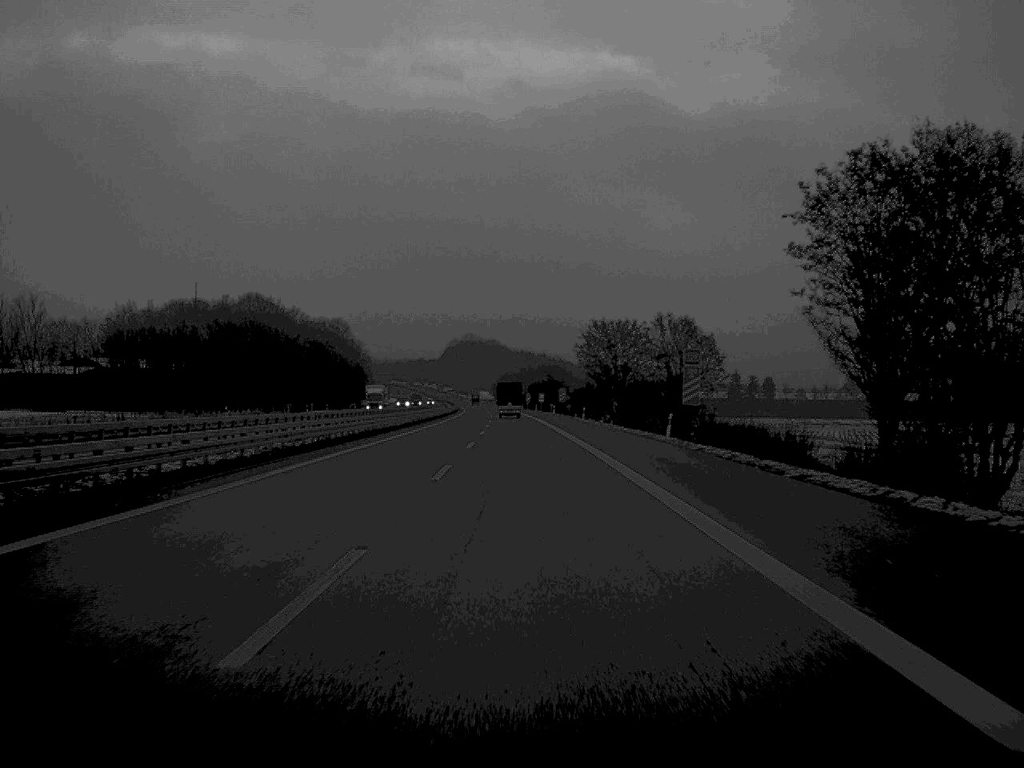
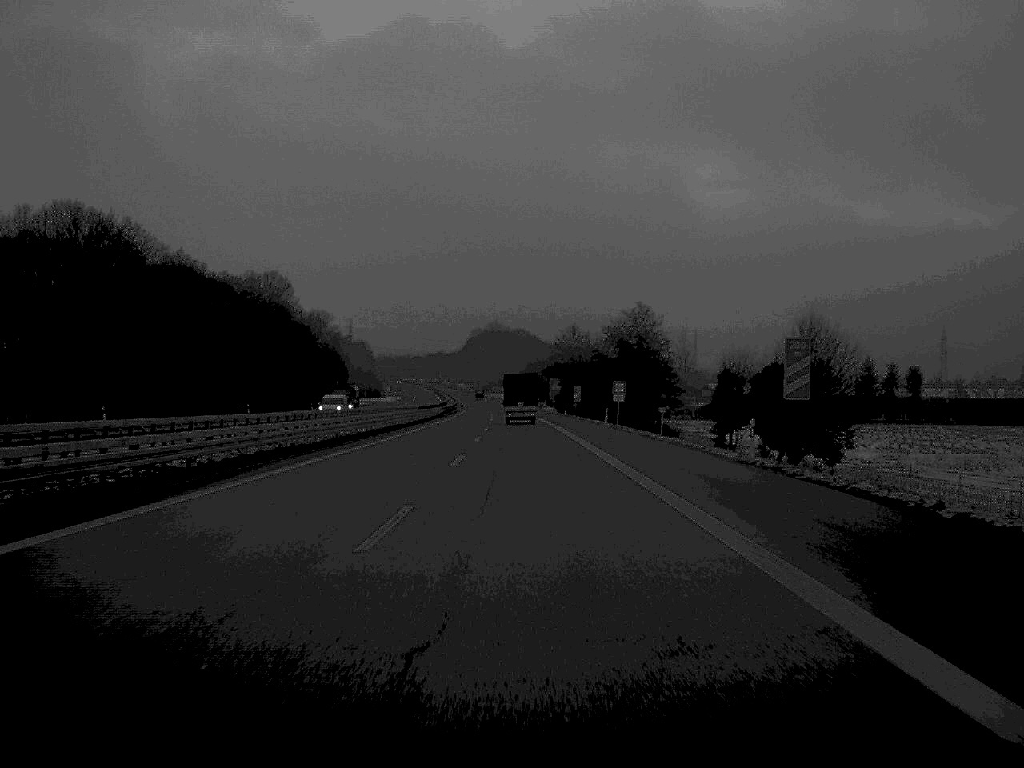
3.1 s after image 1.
(-1.5, +119.1) m; -1°
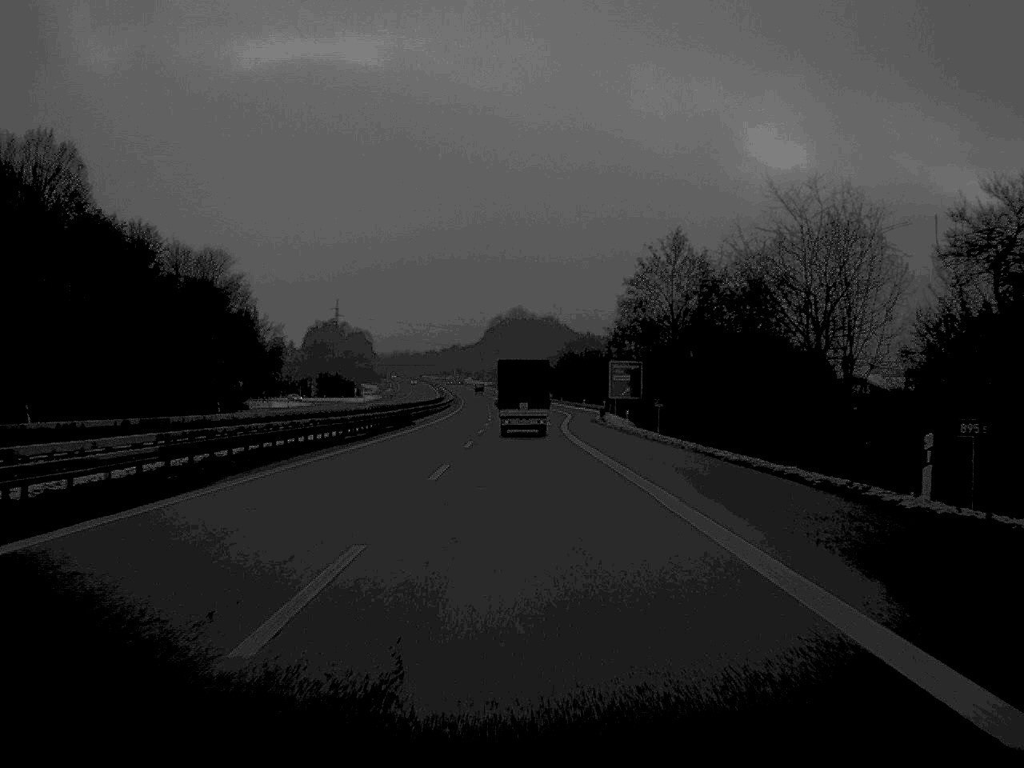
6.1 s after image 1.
(-1.2, +113.1) m; -1°
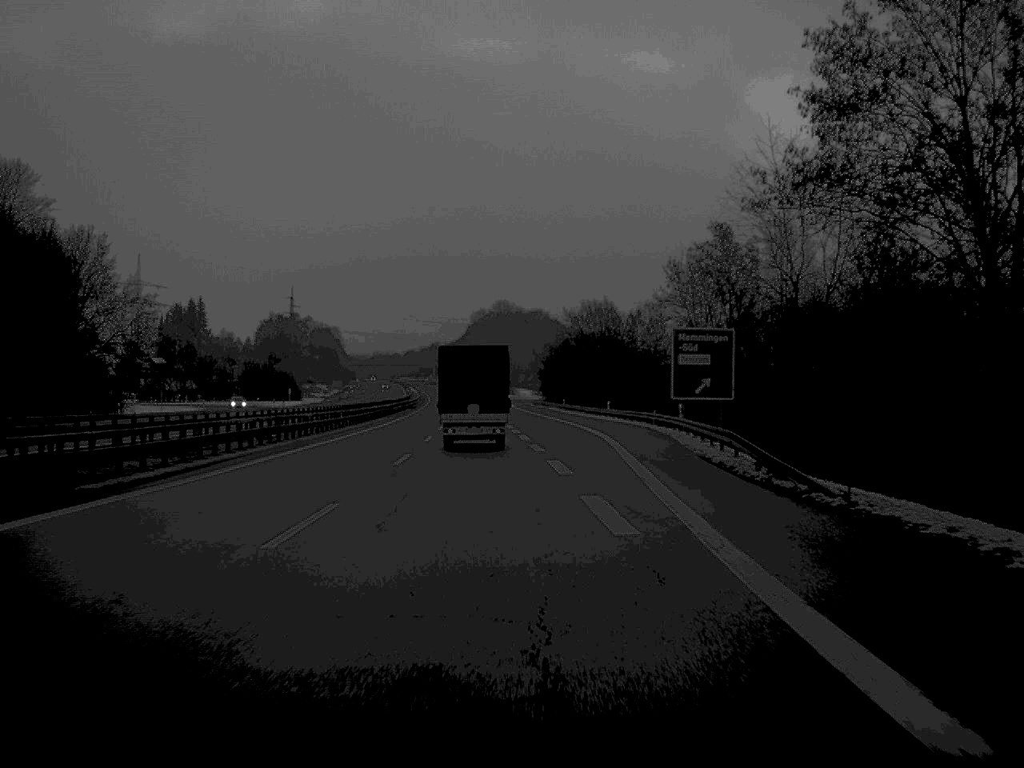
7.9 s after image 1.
(+0.2, +64.6) m; +1°
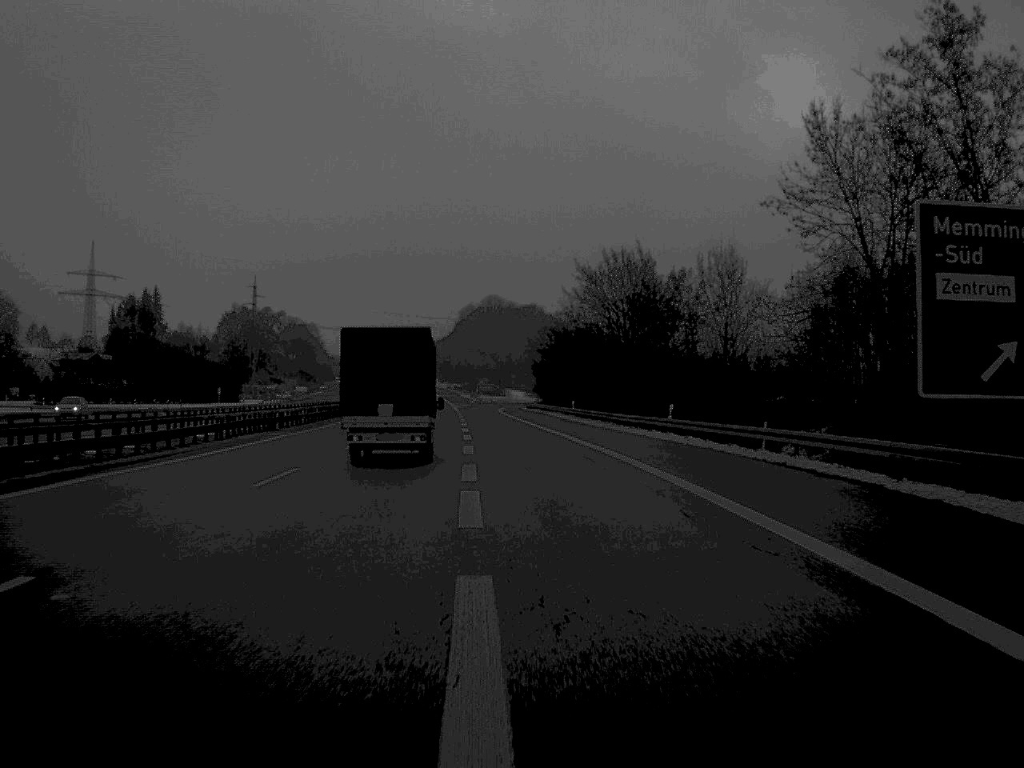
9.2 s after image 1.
(+0.2, +44.7) m; 0°
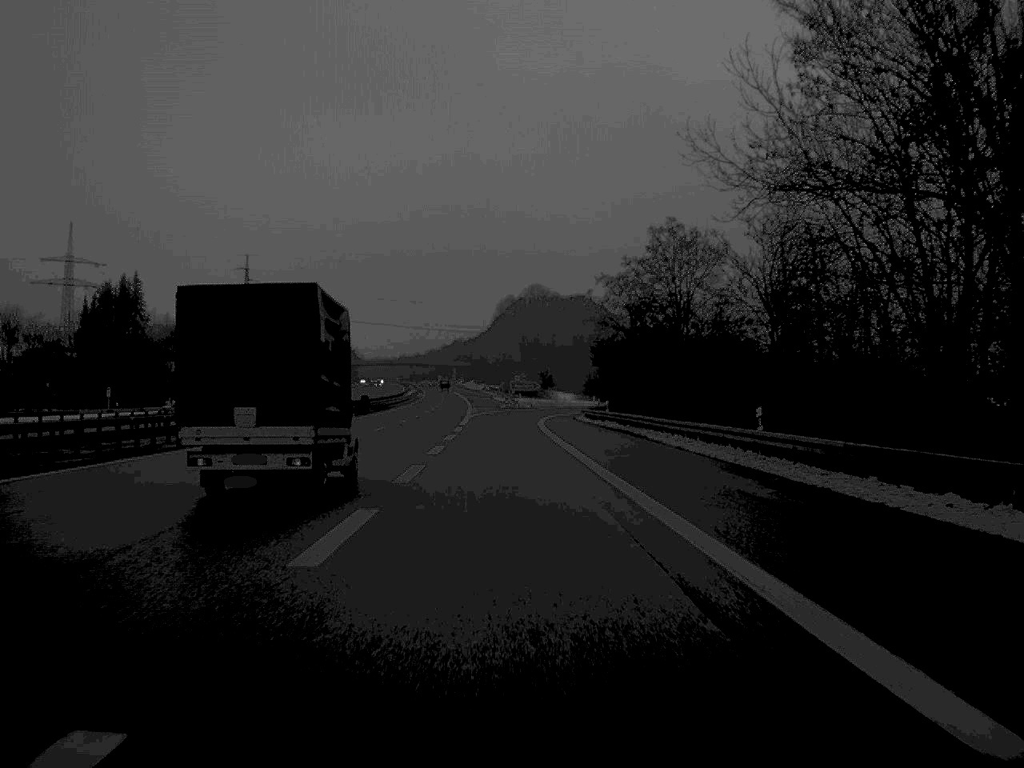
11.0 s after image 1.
(-1.0, +60.8) m; -2°
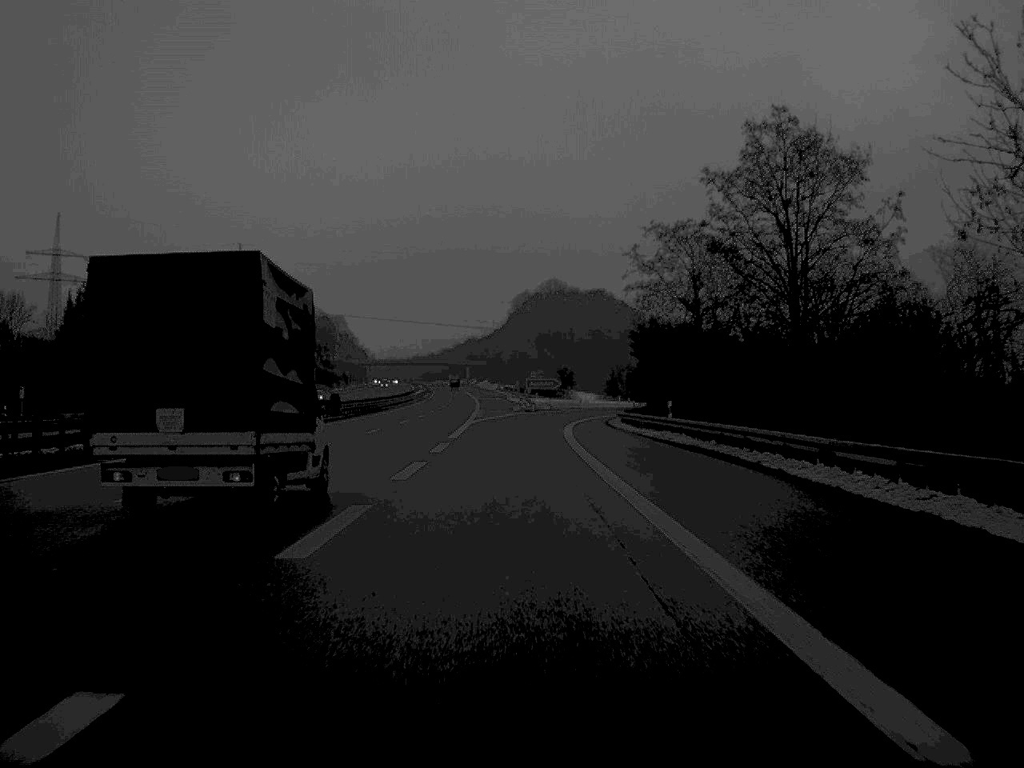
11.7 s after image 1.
(-0.2, +23.2) m; -1°
